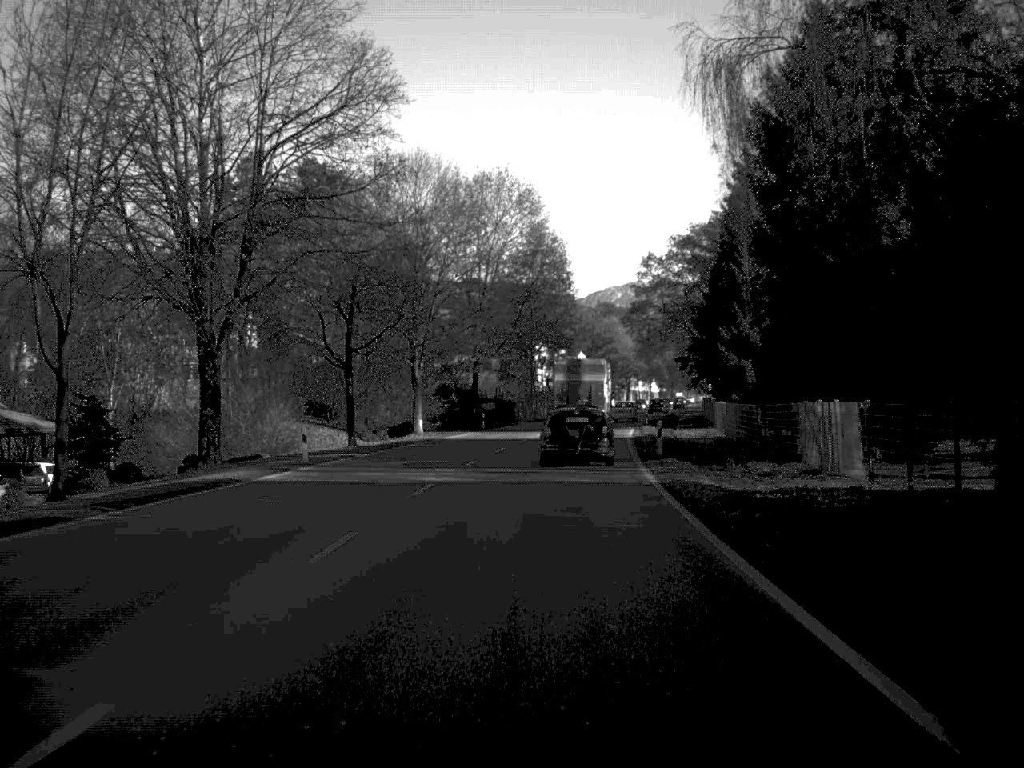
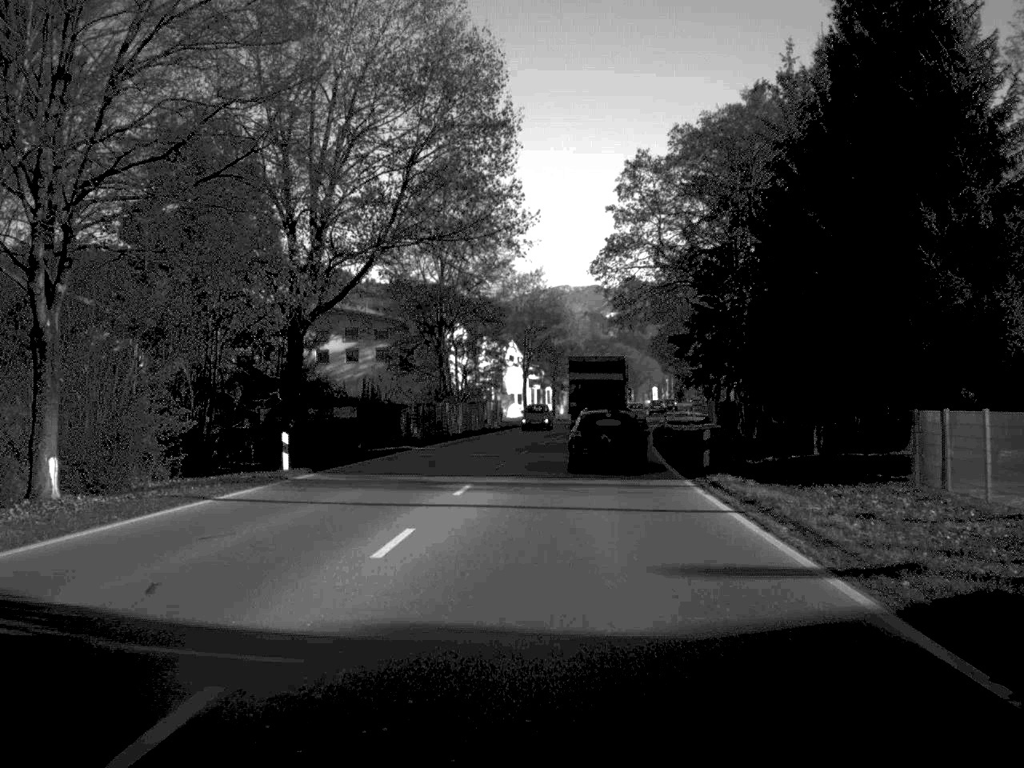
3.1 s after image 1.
(+1.2, +45.8) m; +3°
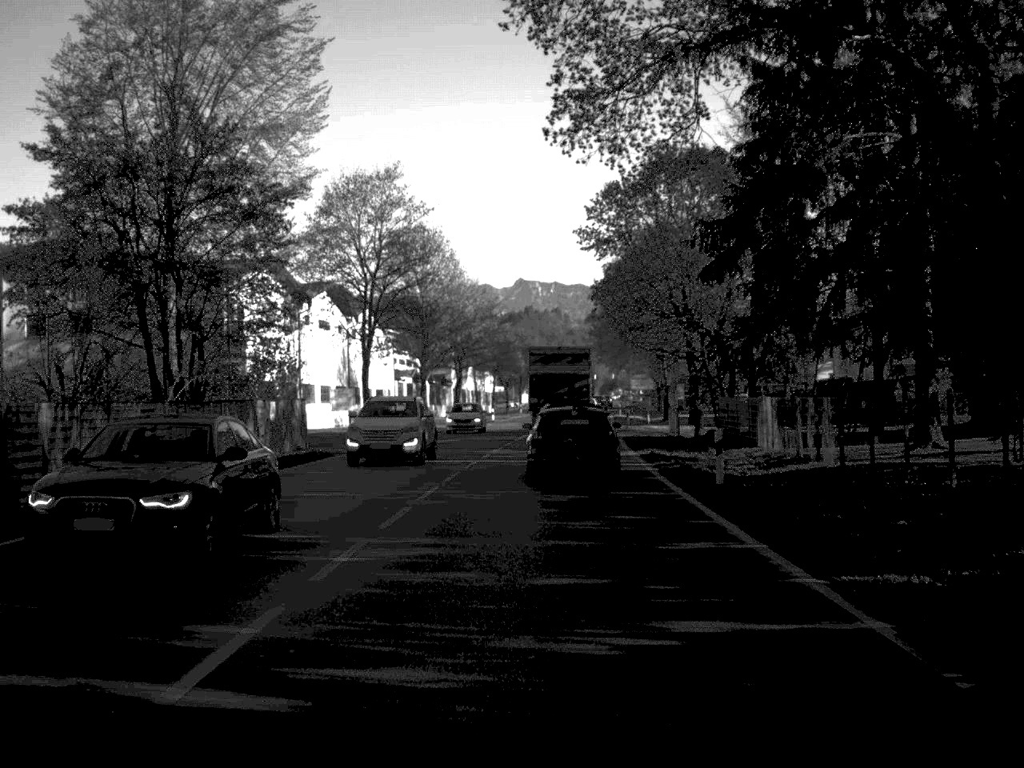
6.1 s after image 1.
(+2.2, +46.7) m; +5°
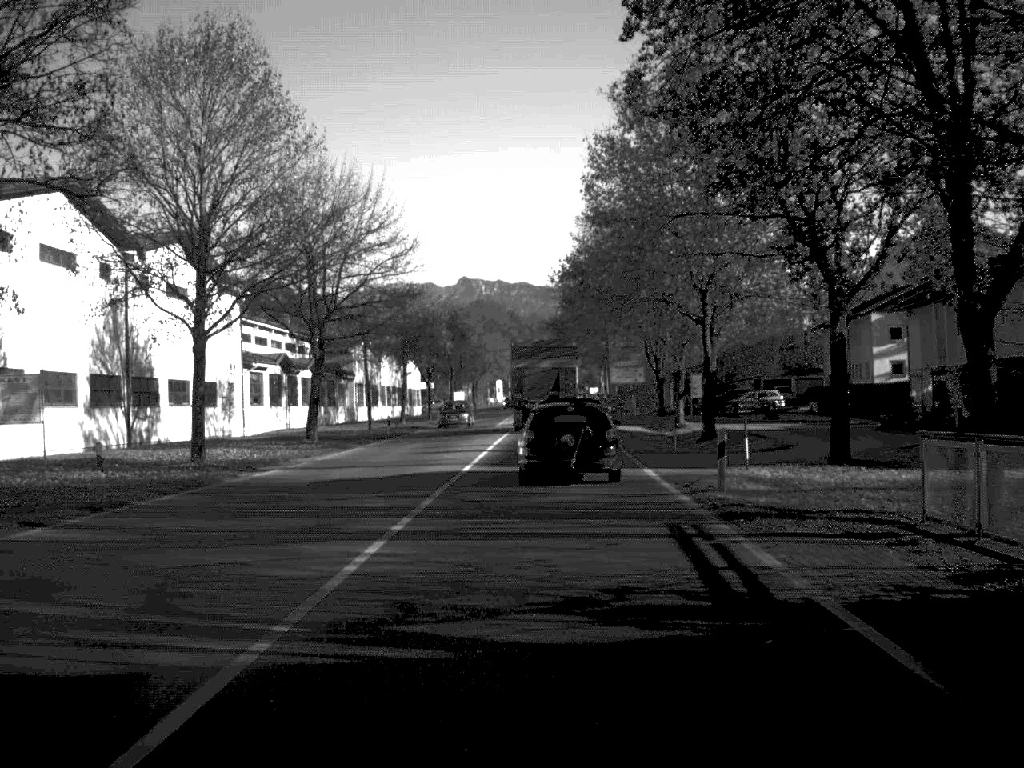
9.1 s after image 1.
(+1.0, +42.0) m; +2°
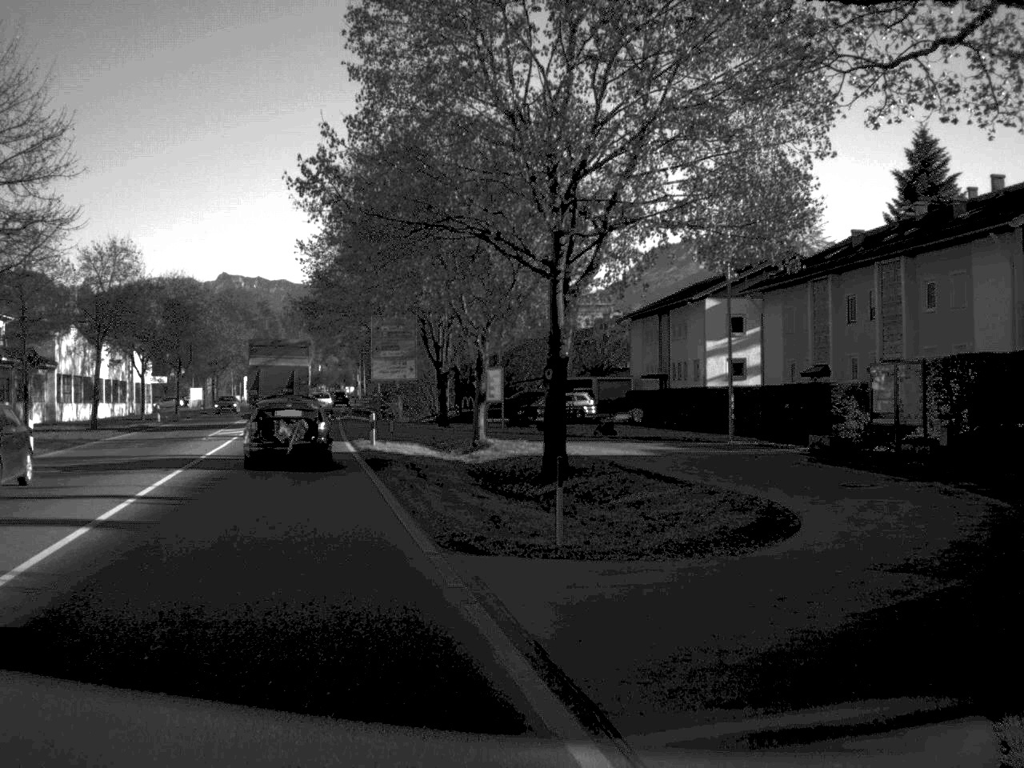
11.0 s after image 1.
(+0.9, +20.6) m; +12°
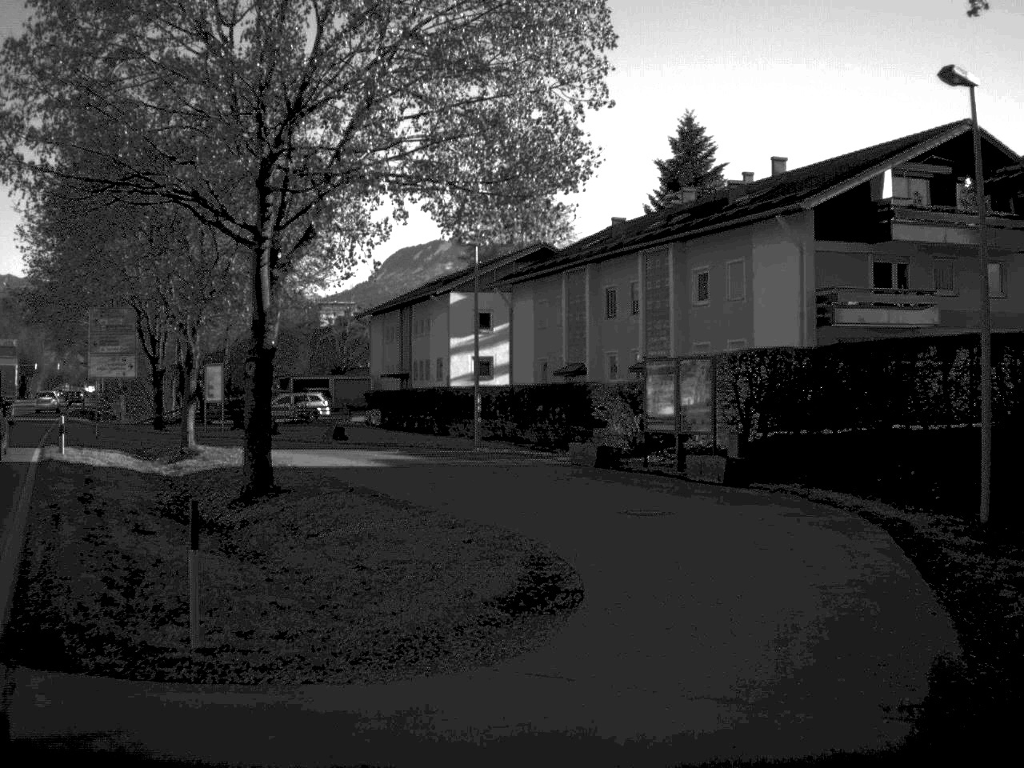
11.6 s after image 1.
(+0.5, +5.2) m; +12°
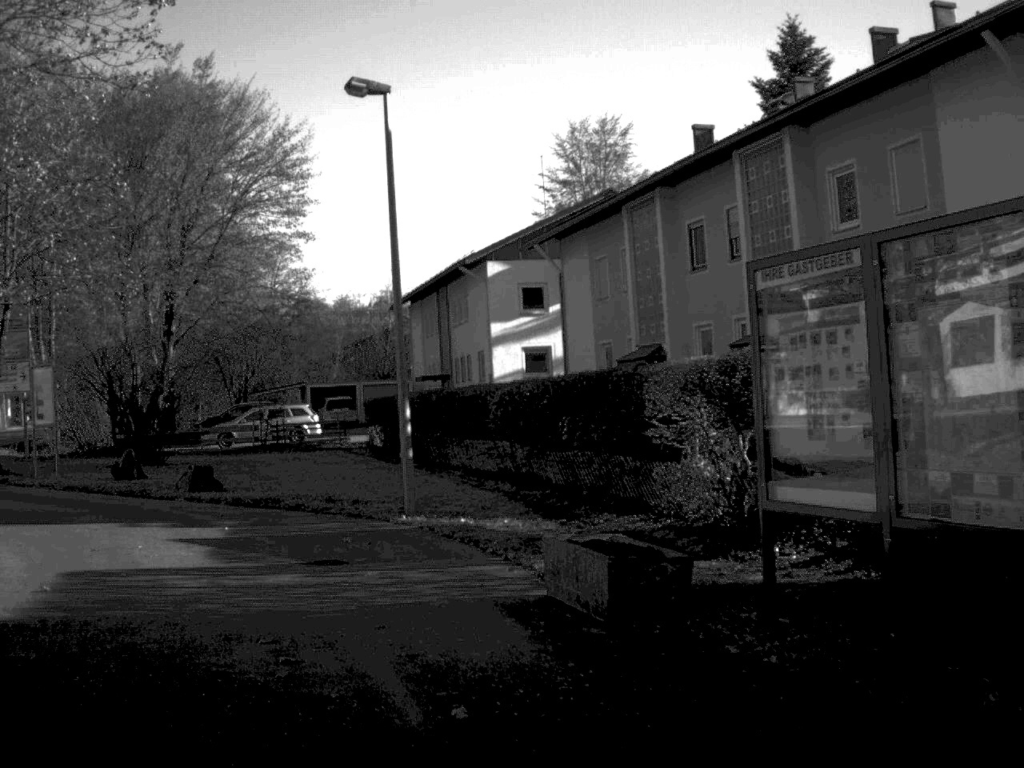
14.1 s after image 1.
(+1.5, +19.0) m; -7°
